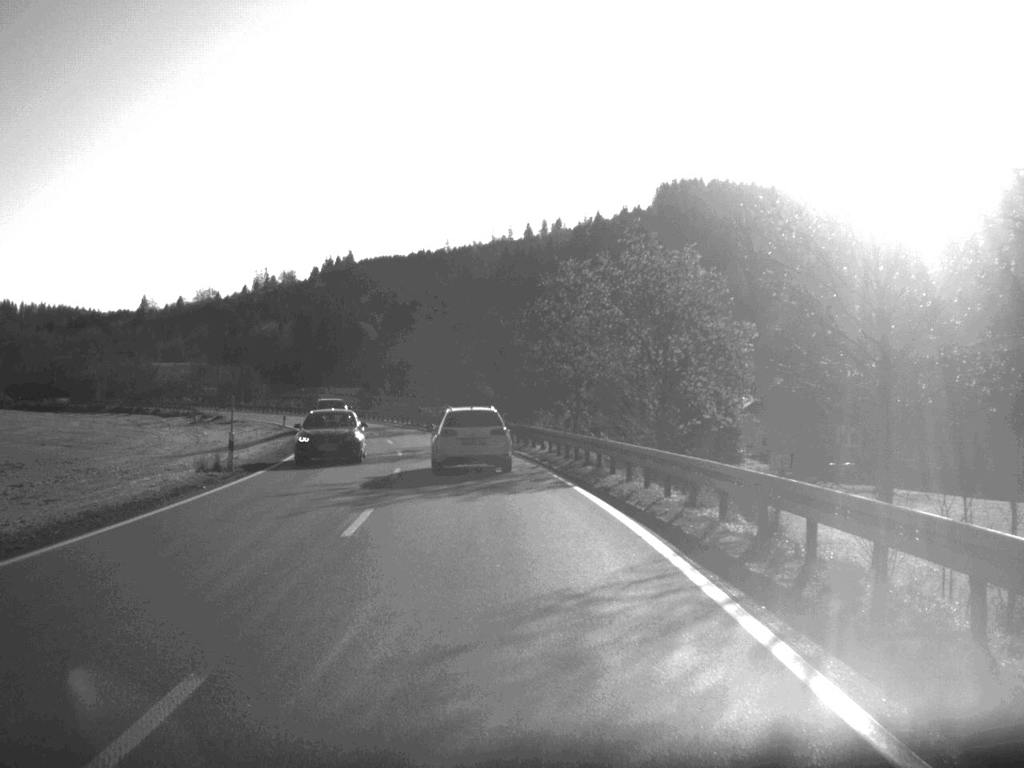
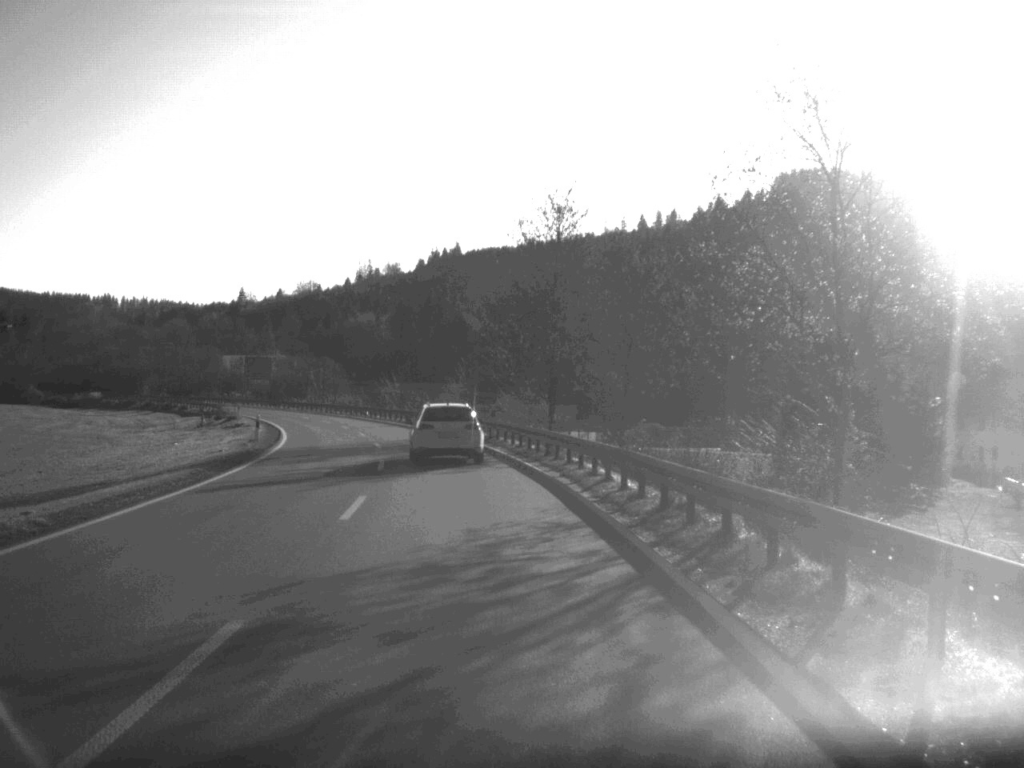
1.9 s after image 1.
(-1.4, +34.1) m; -5°
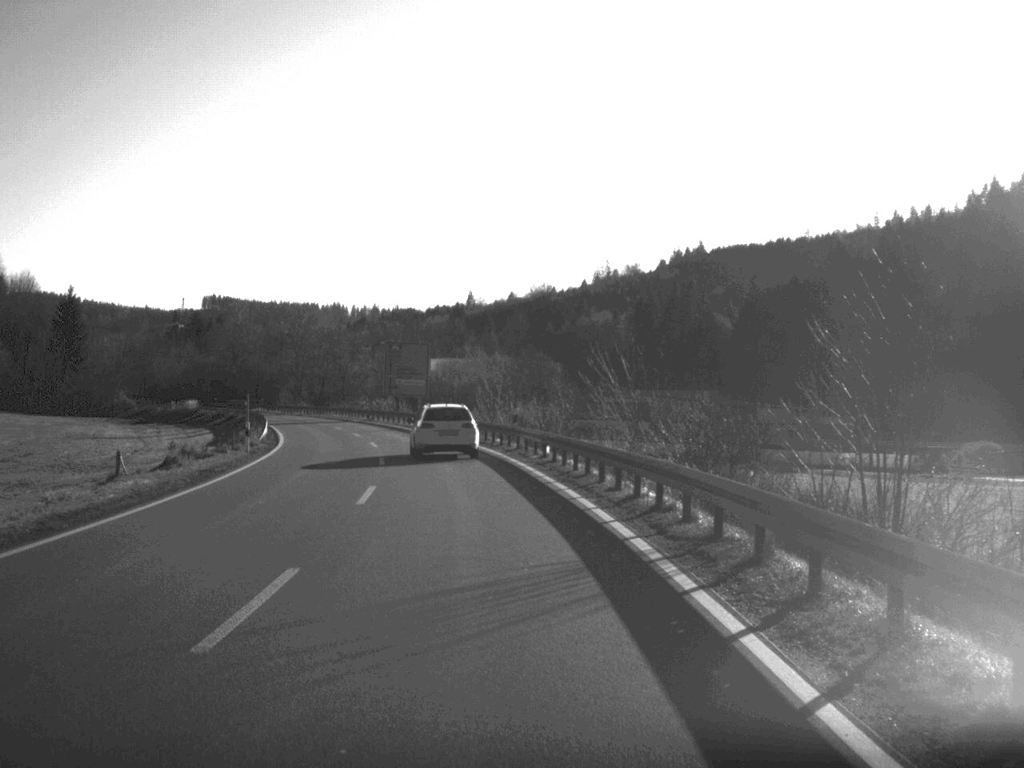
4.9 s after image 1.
(-5.2, +56.6) m; -11°
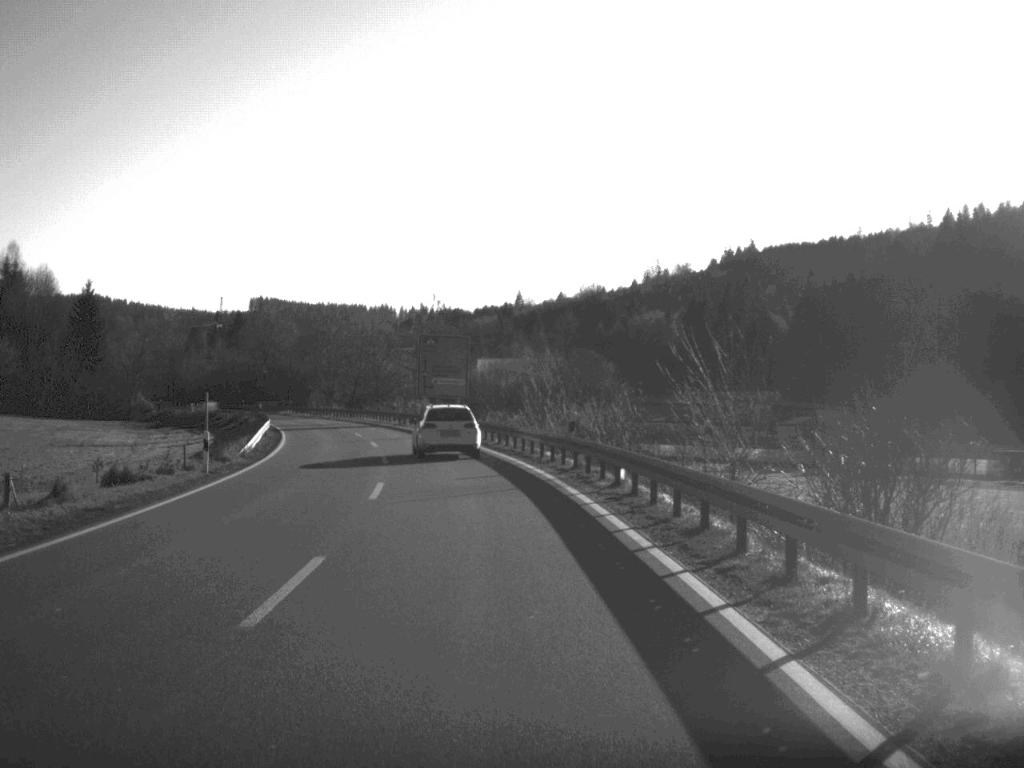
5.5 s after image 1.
(-0.2, +10.9) m; -2°
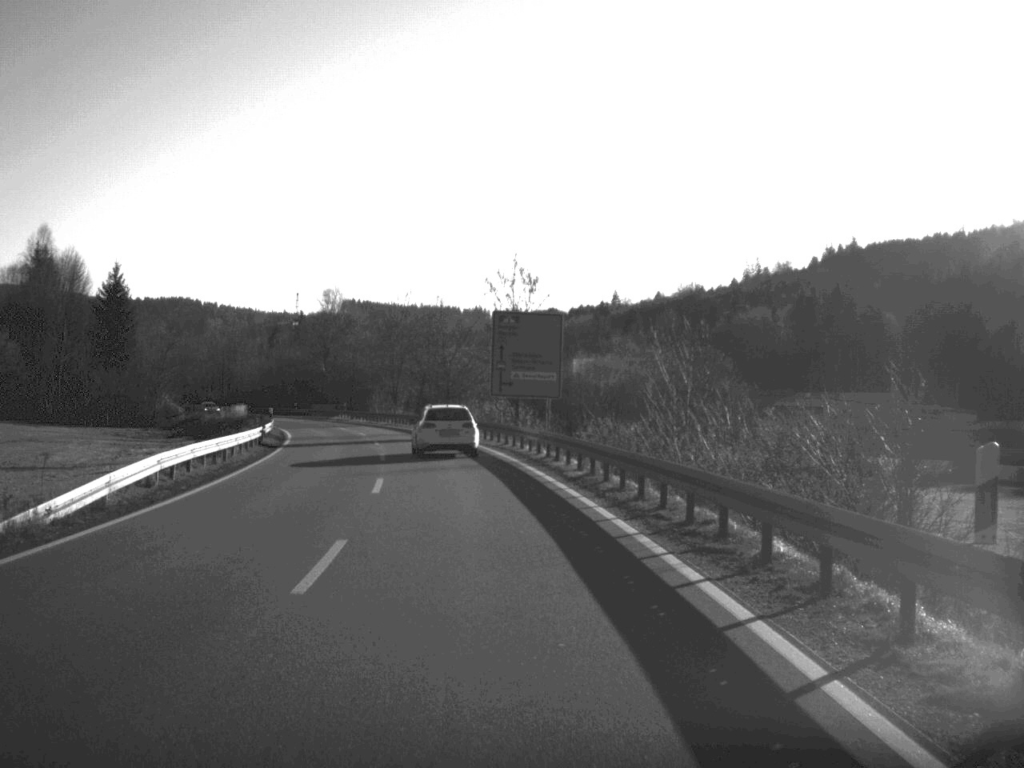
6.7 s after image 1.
(-0.8, +22.5) m; -4°
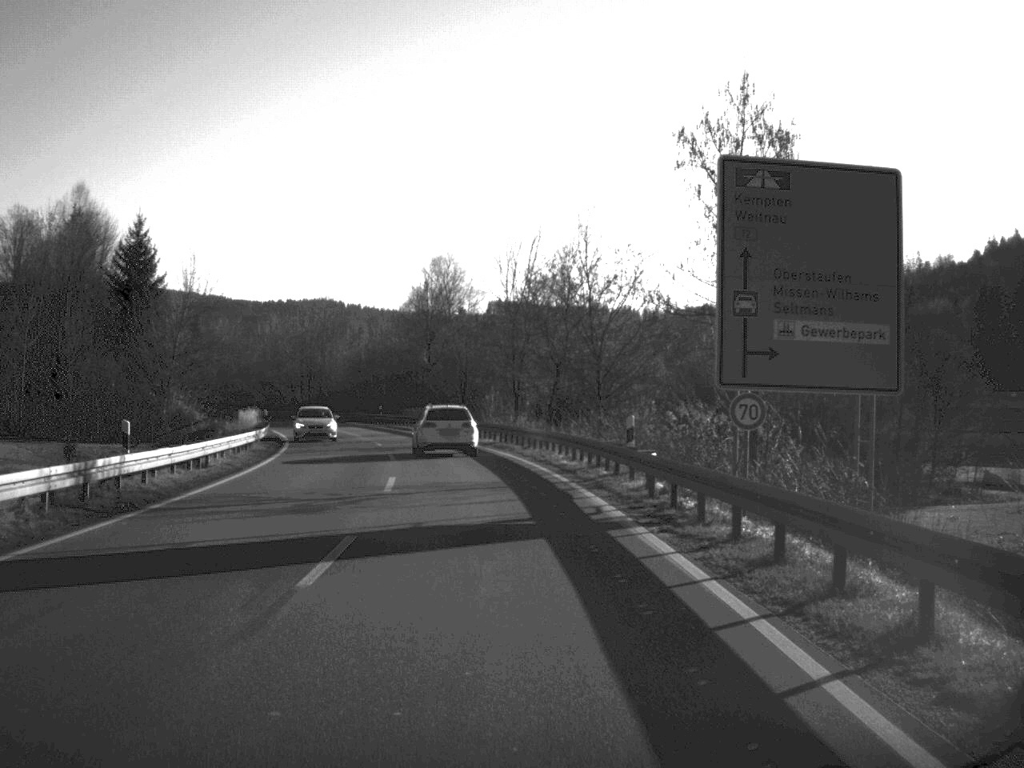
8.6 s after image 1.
(-2.1, +35.7) m; -7°
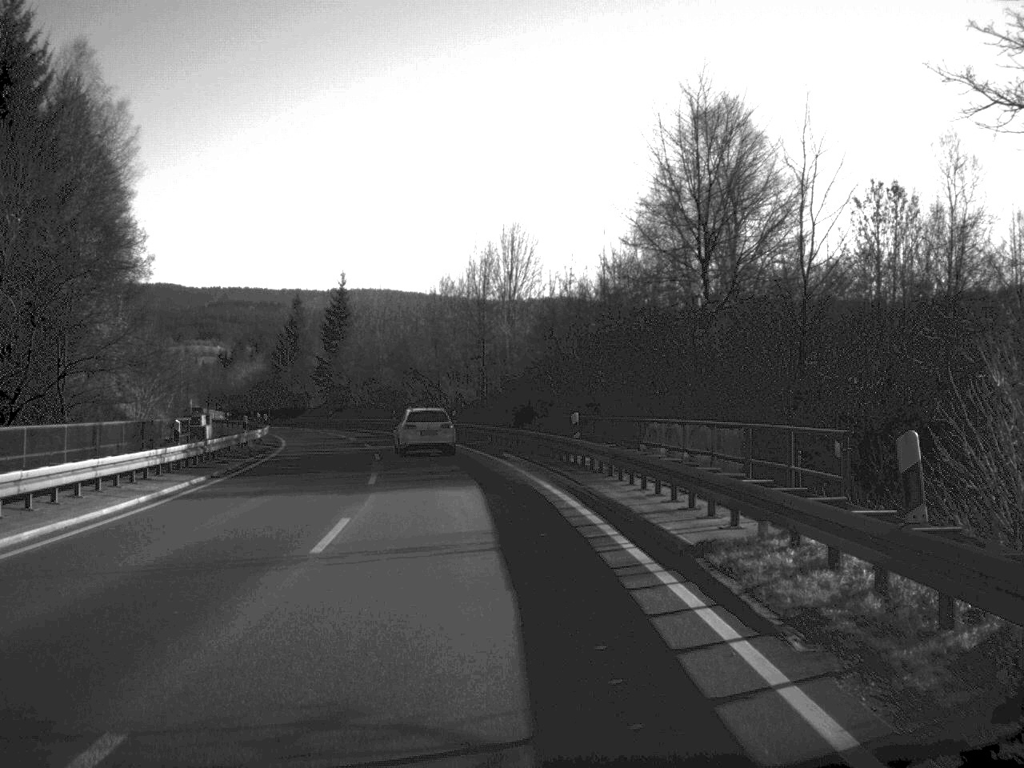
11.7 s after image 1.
(-5.1, +56.4) m; -11°
